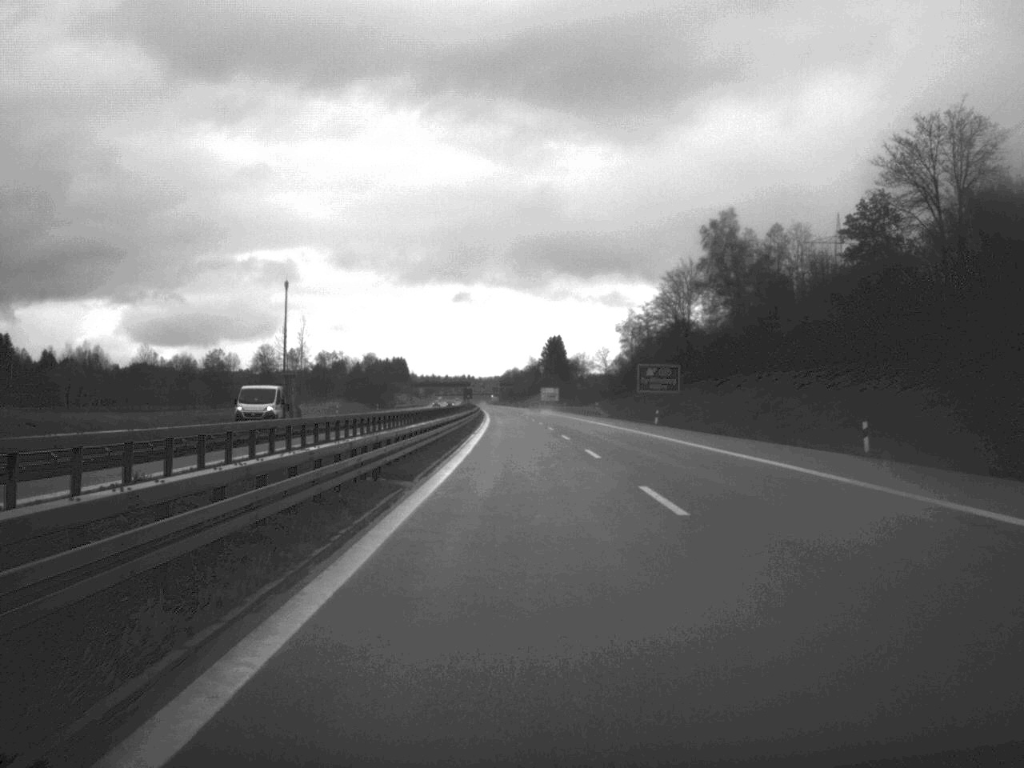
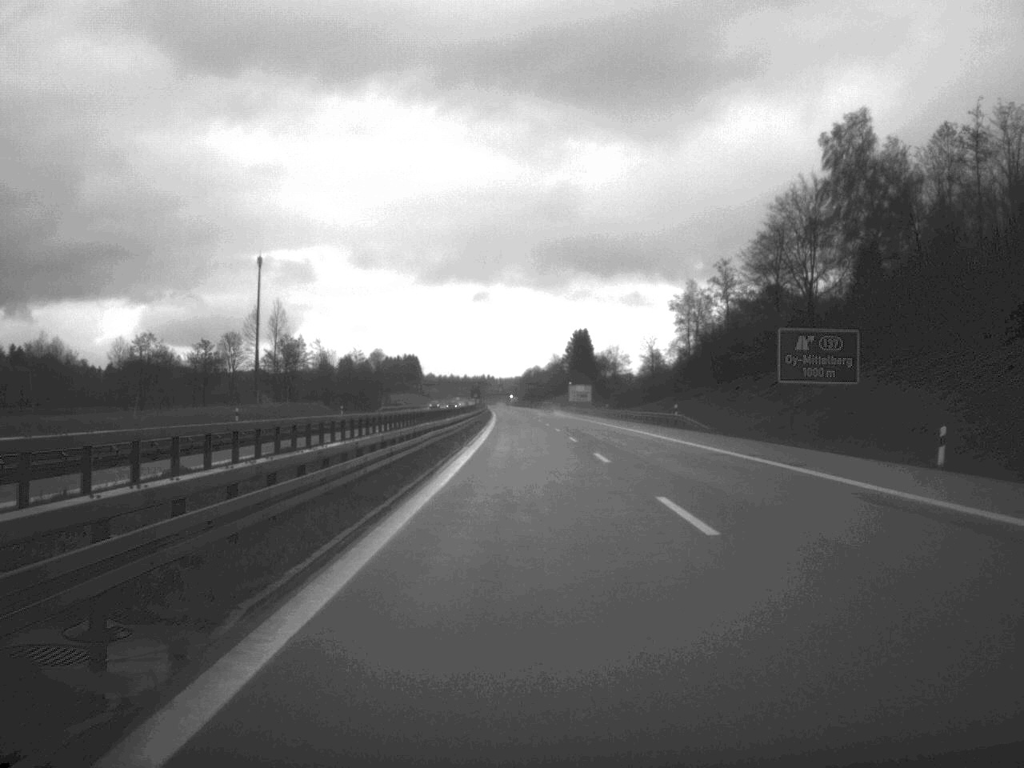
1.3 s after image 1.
(-0.5, +55.0) m; -1°
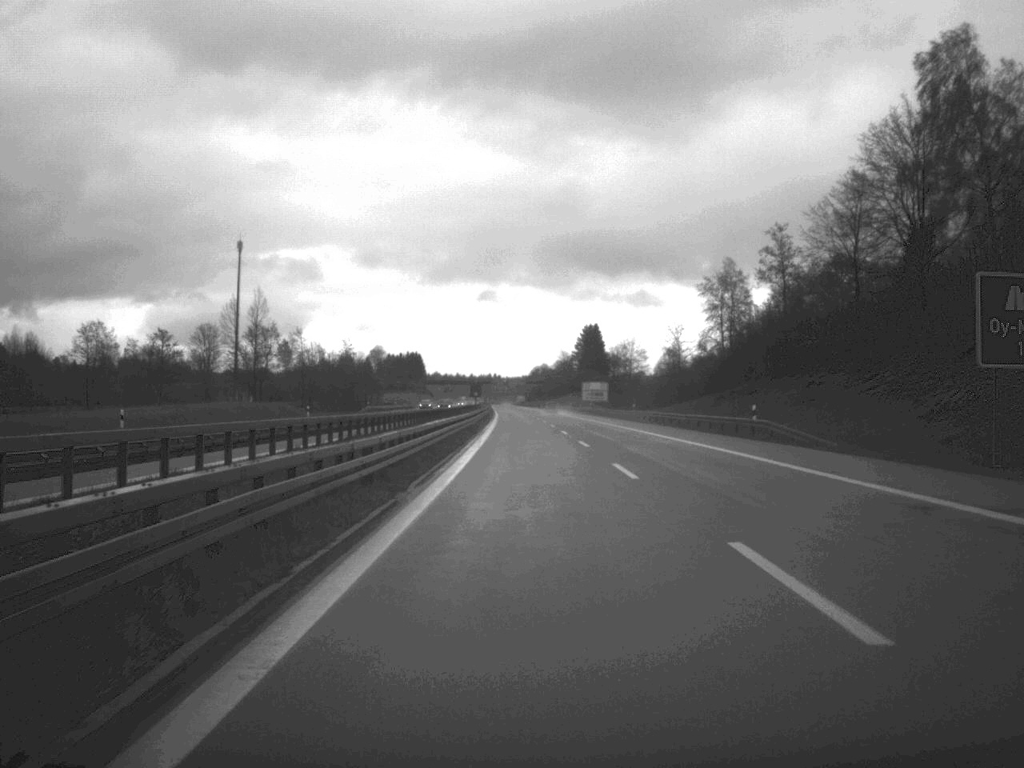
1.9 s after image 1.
(-0.1, +24.6) m; 0°
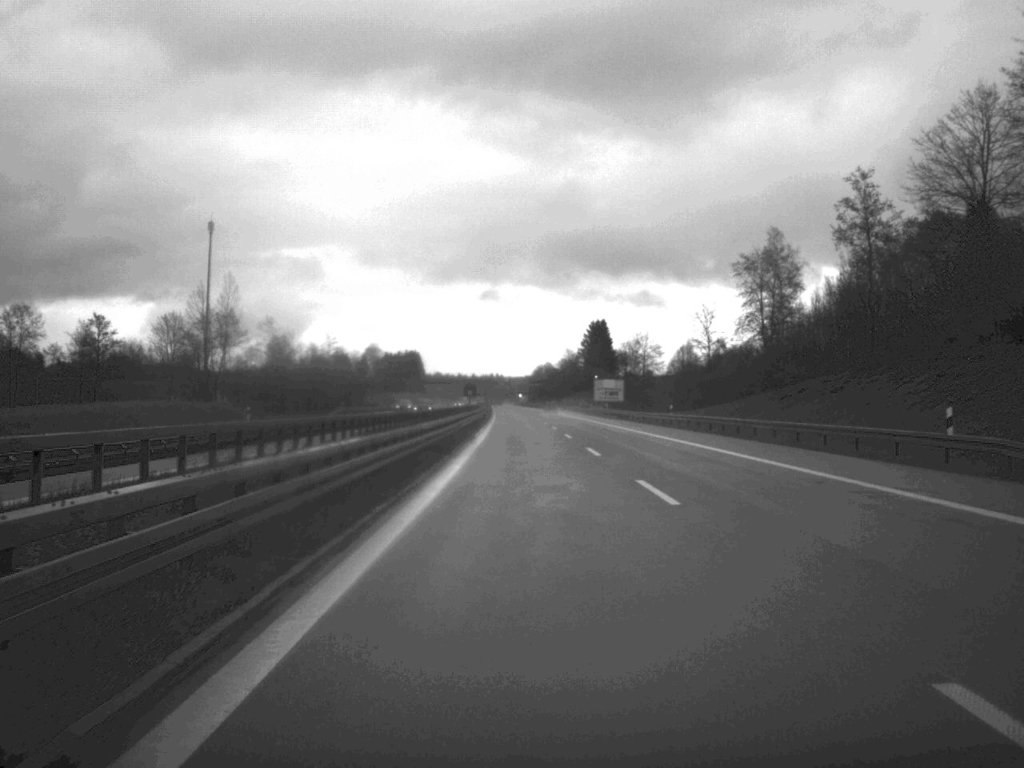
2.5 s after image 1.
(0.0, +24.6) m; 0°
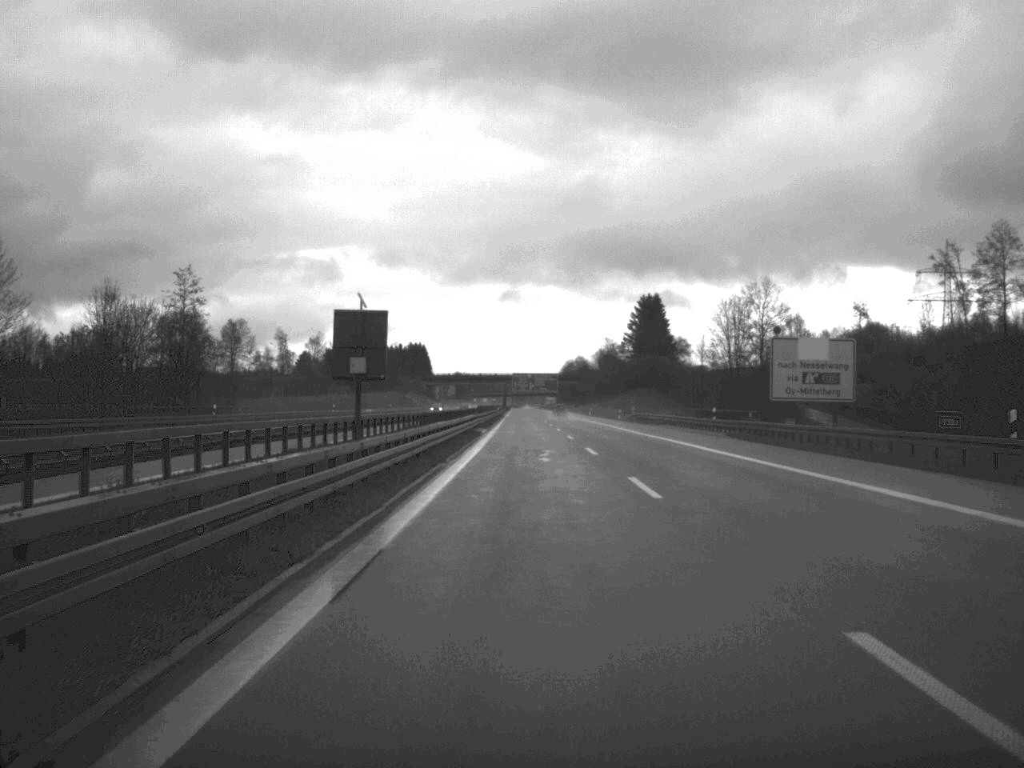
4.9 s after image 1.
(-1.1, +104.3) m; -1°
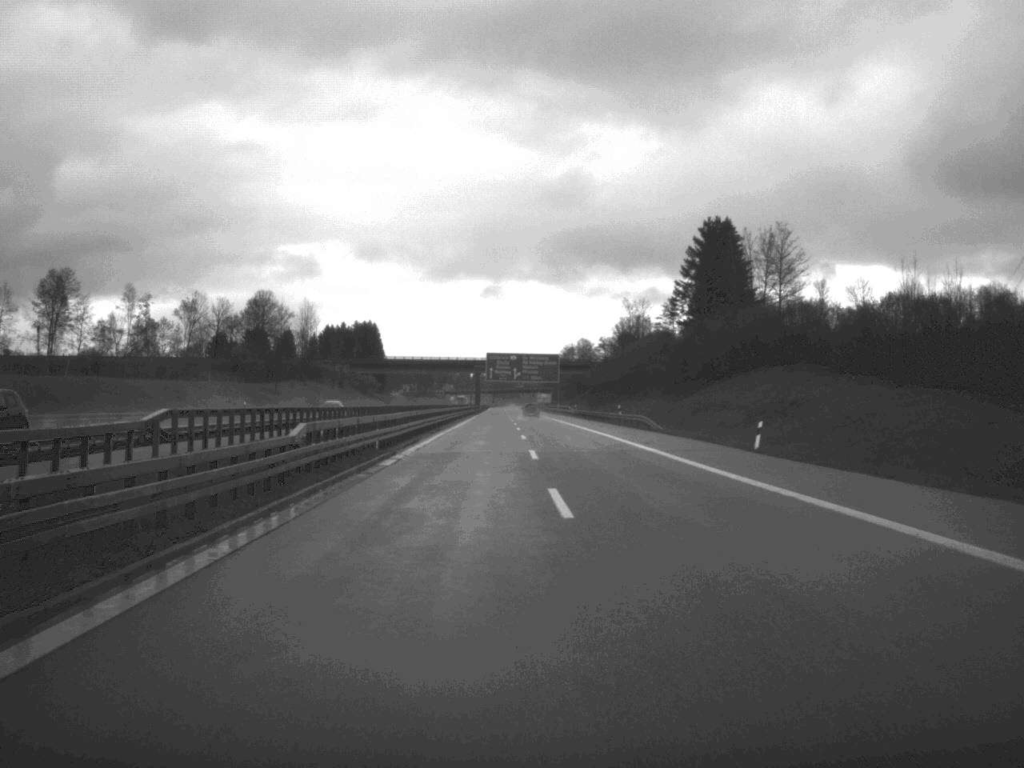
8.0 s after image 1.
(+0.7, +130.1) m; 0°
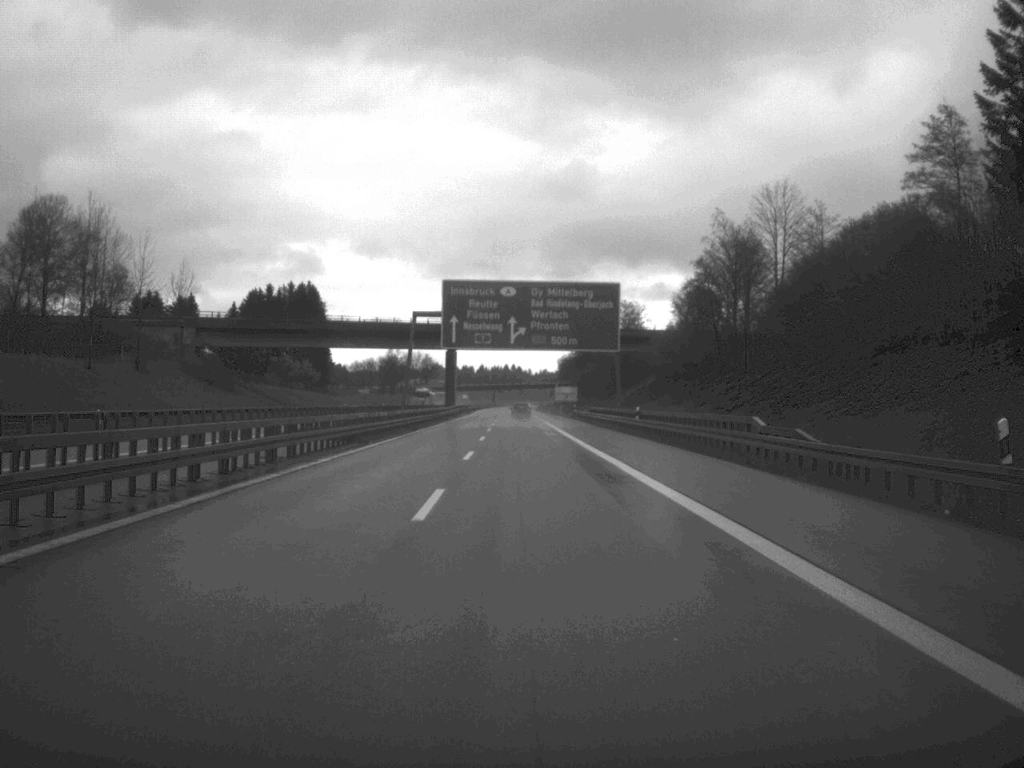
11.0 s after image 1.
(-0.3, +125.5) m; -1°
